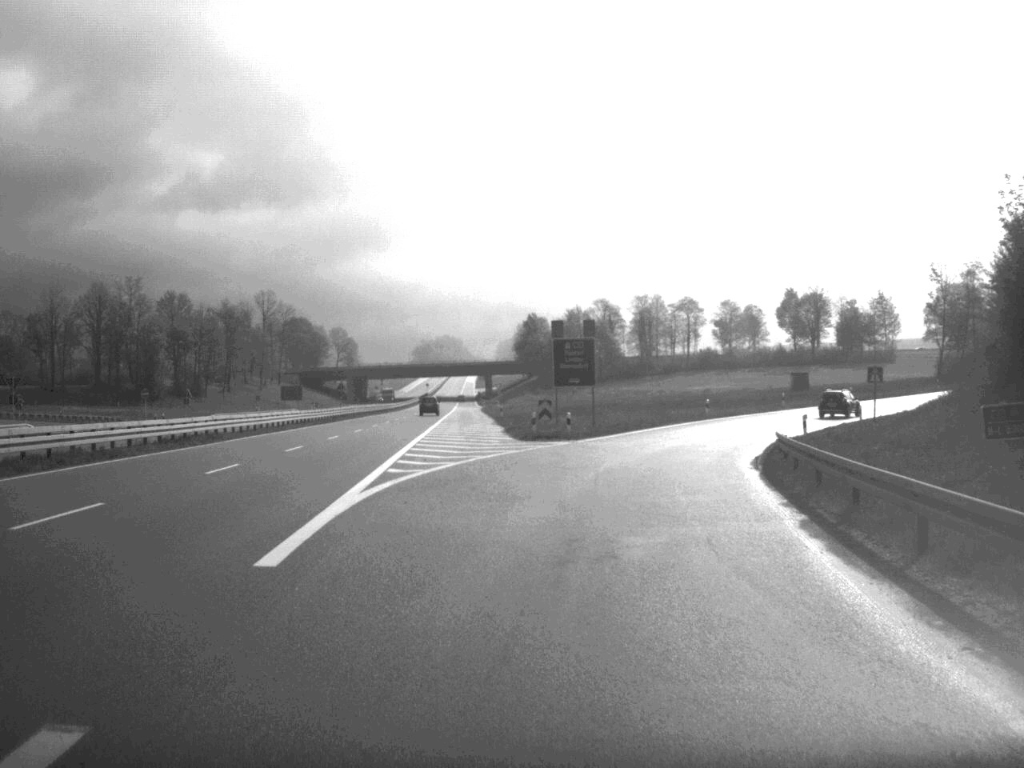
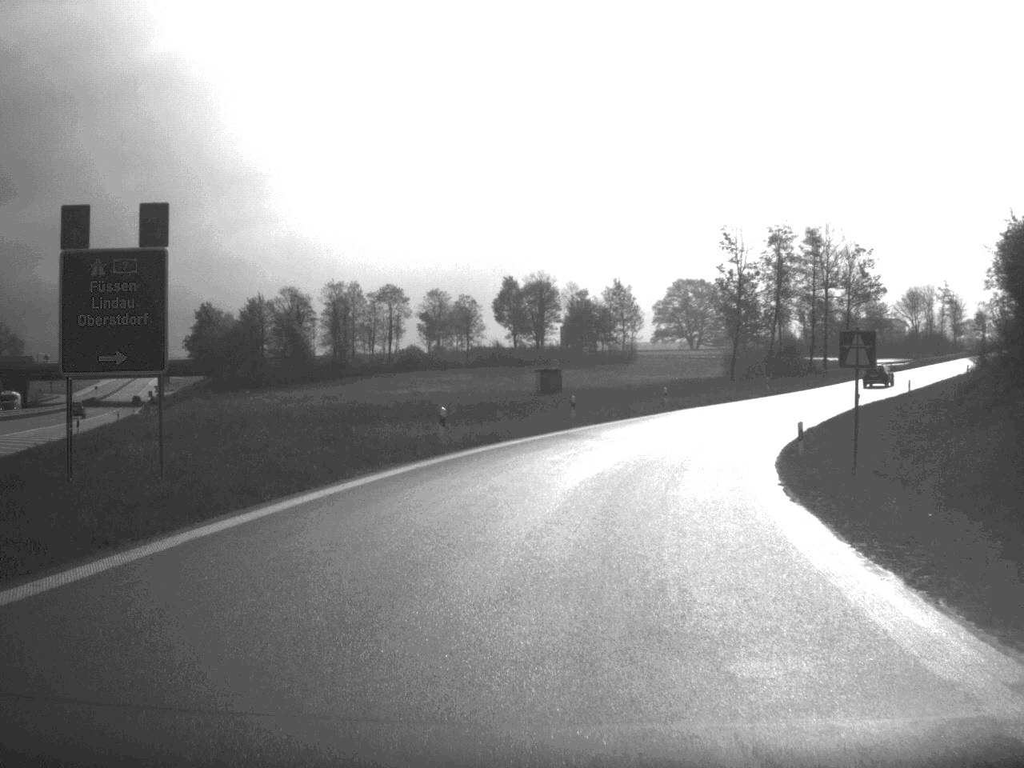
(+4.5, +39.3) m; +13°
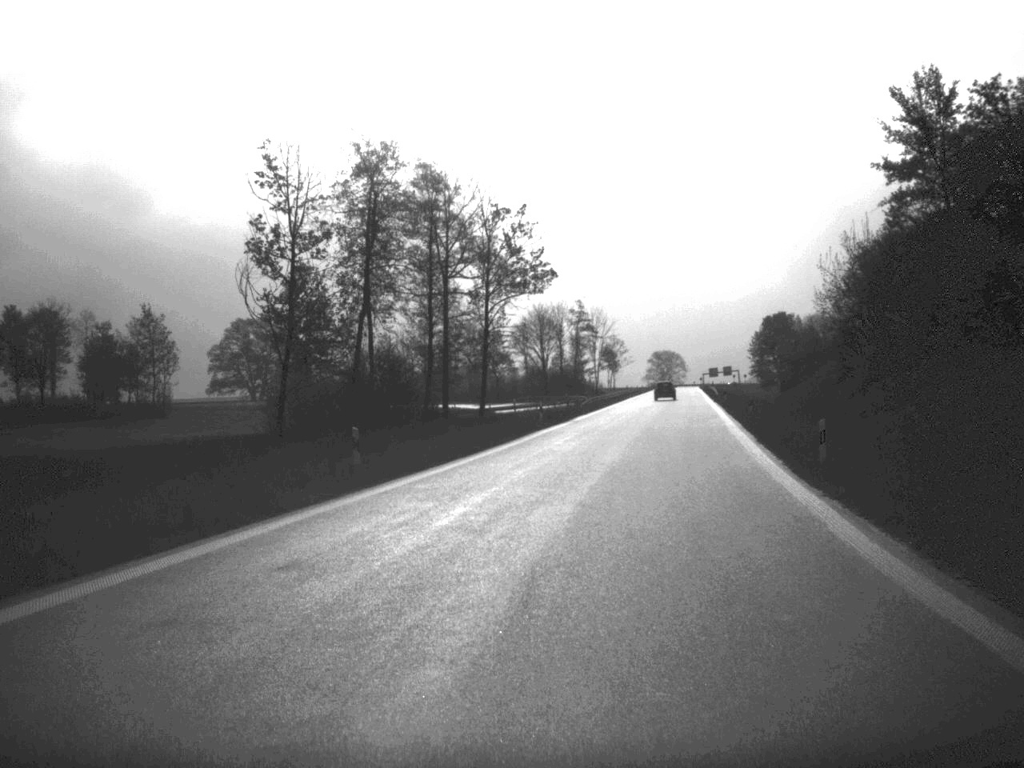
(+9.5, +53.6) m; +19°
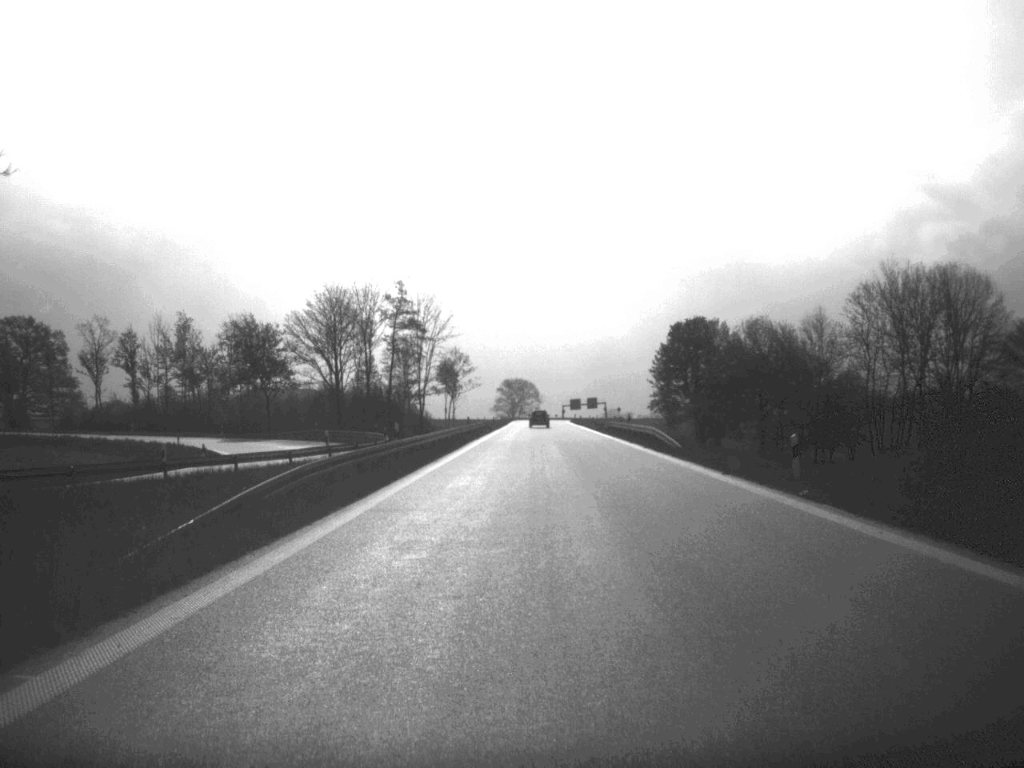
(+4.9, +61.3) m; +7°
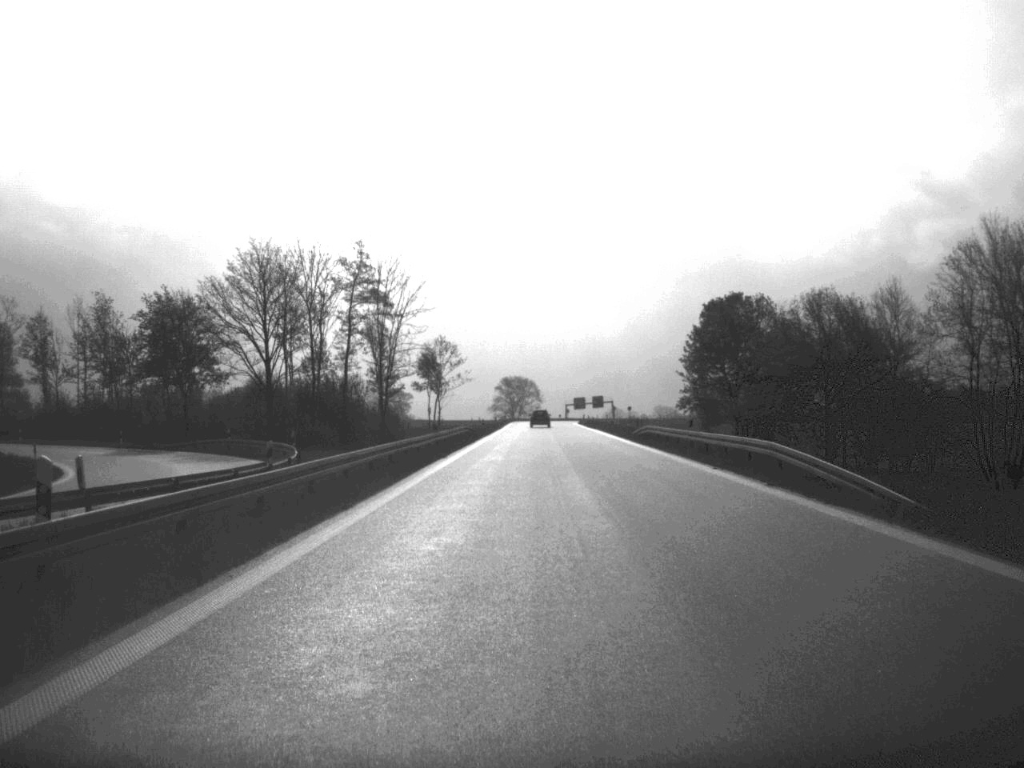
(0.0, +26.7) m; 0°
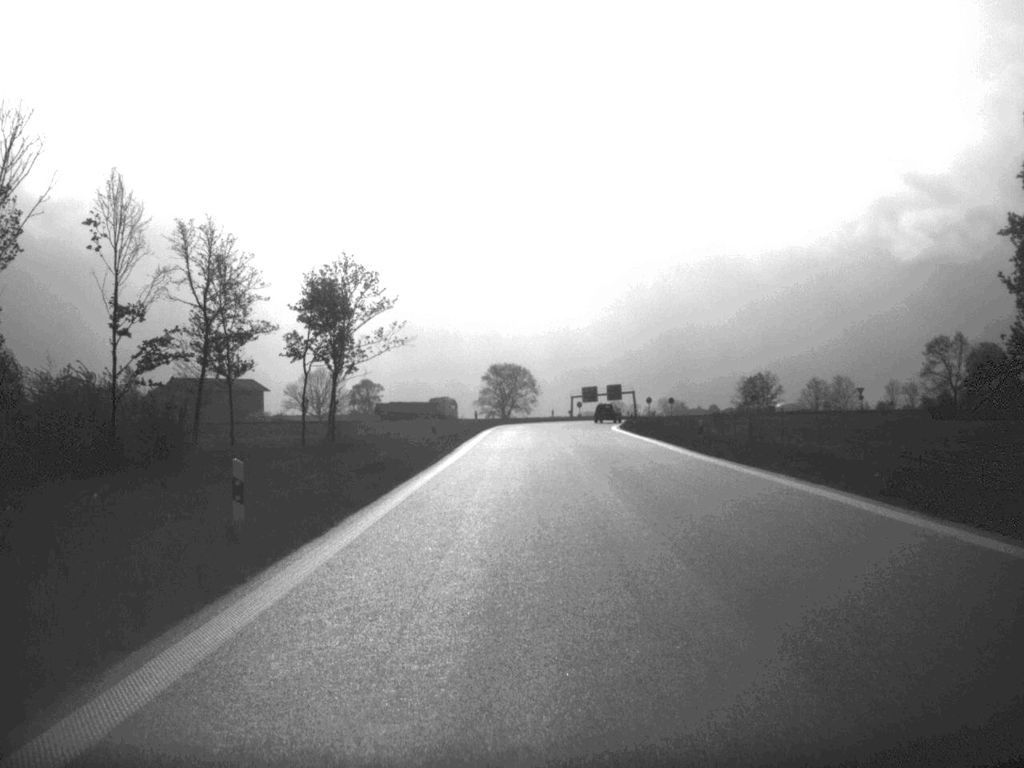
(-0.1, +74.2) m; 0°
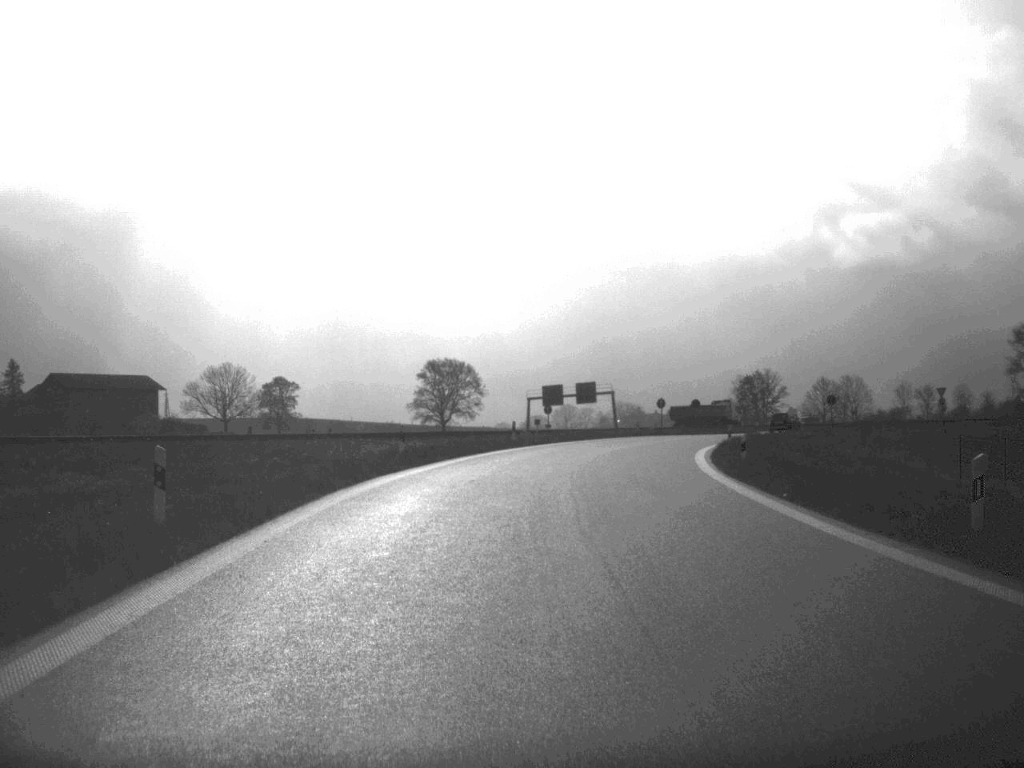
(+0.5, +58.6) m; +2°
